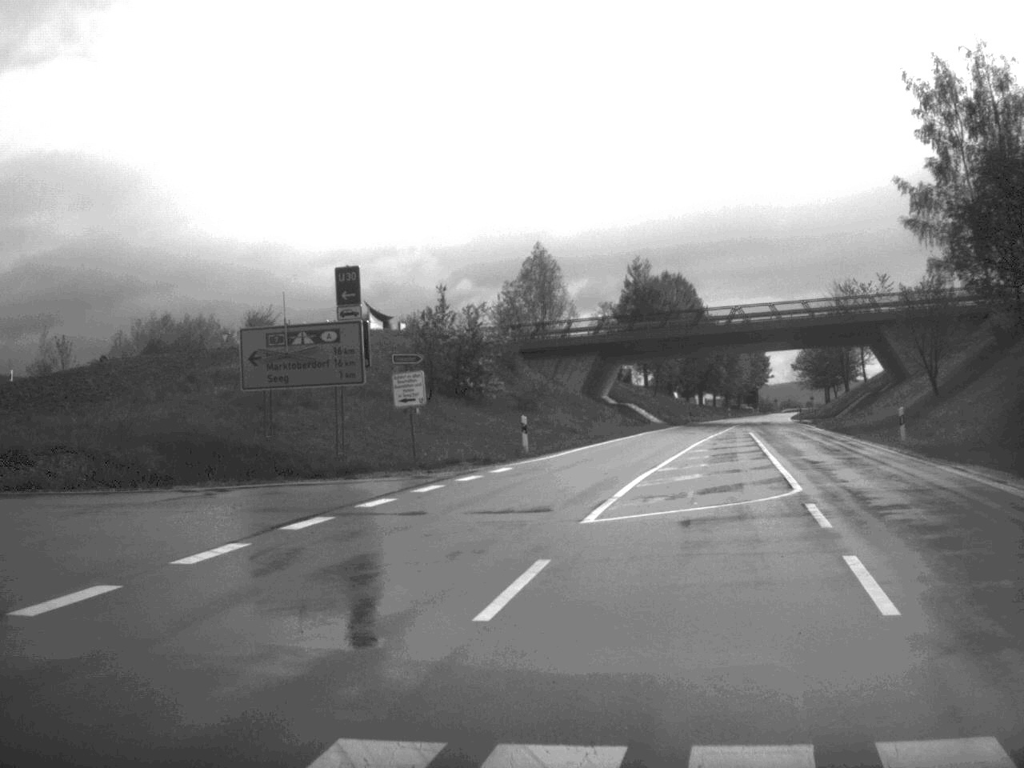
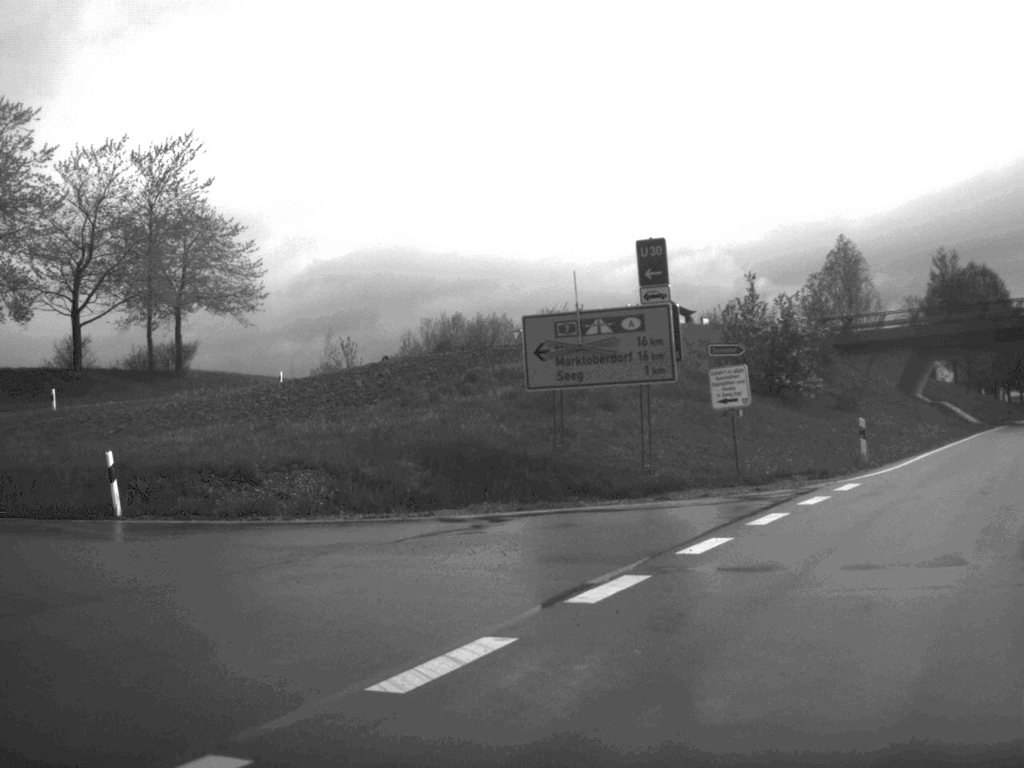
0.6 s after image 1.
(-0.6, +5.2) m; -14°
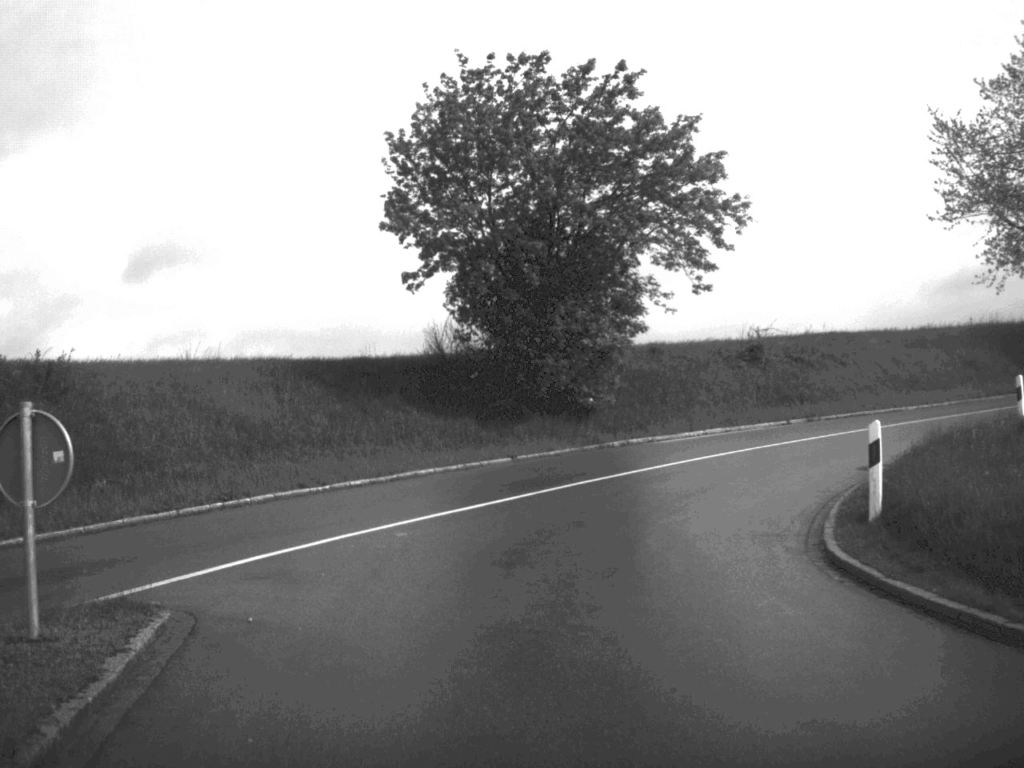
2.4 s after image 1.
(-6.8, +13.2) m; -49°
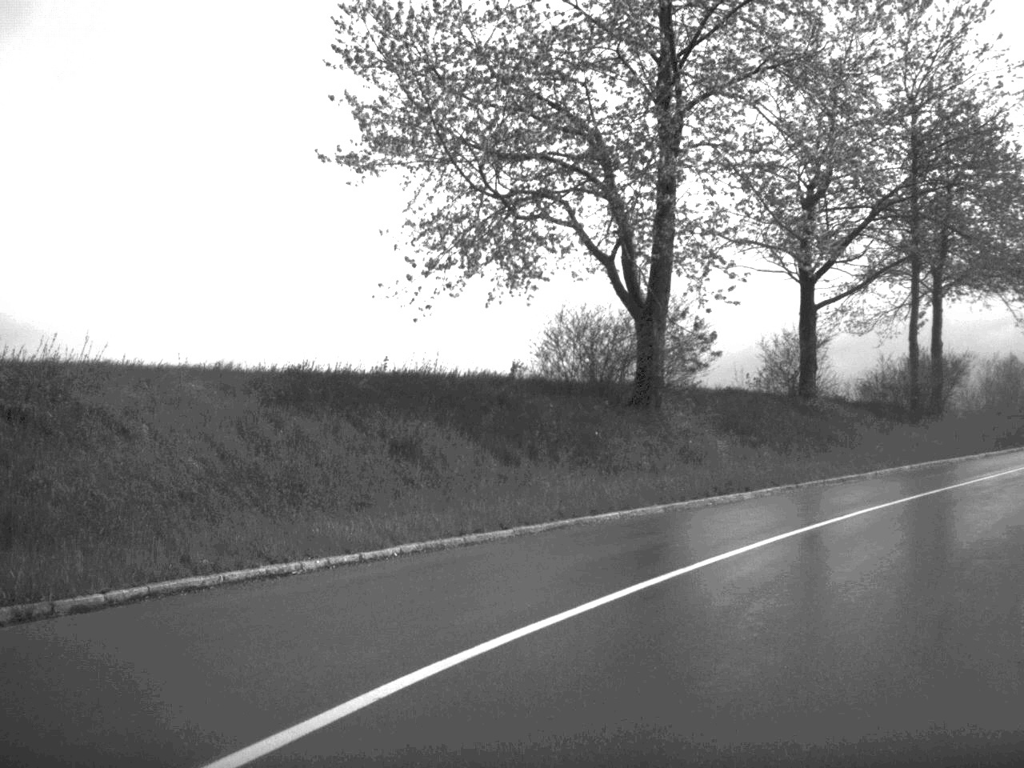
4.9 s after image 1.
(+4.5, +21.2) m; +35°
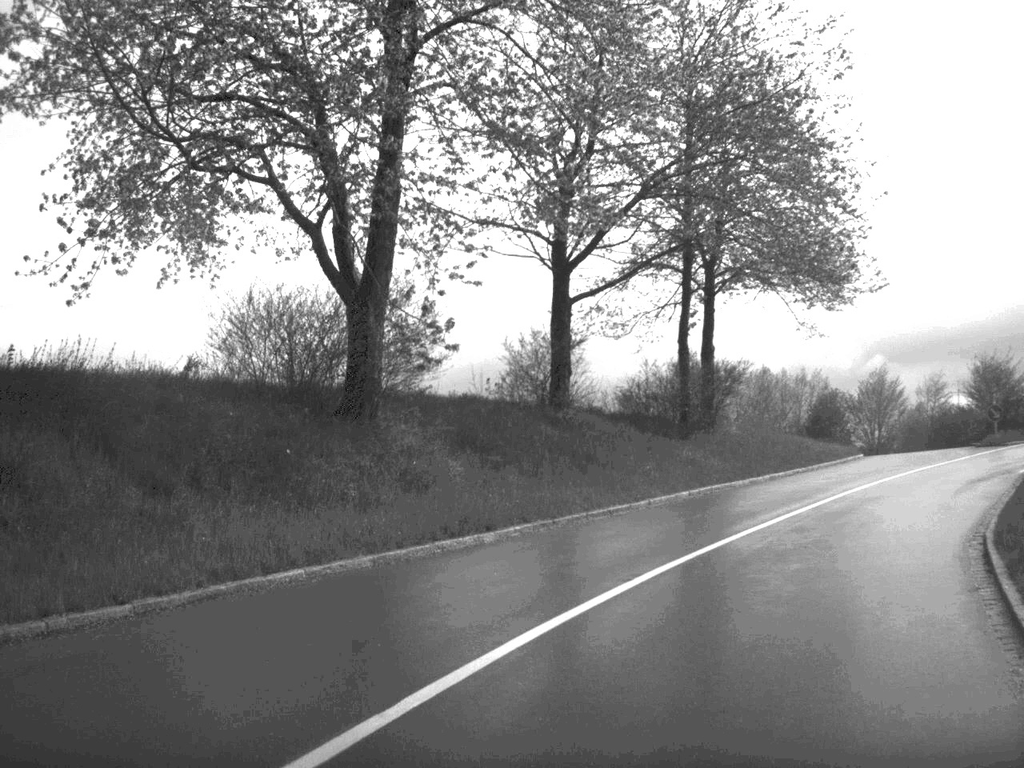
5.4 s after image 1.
(+0.6, +5.4) m; +12°
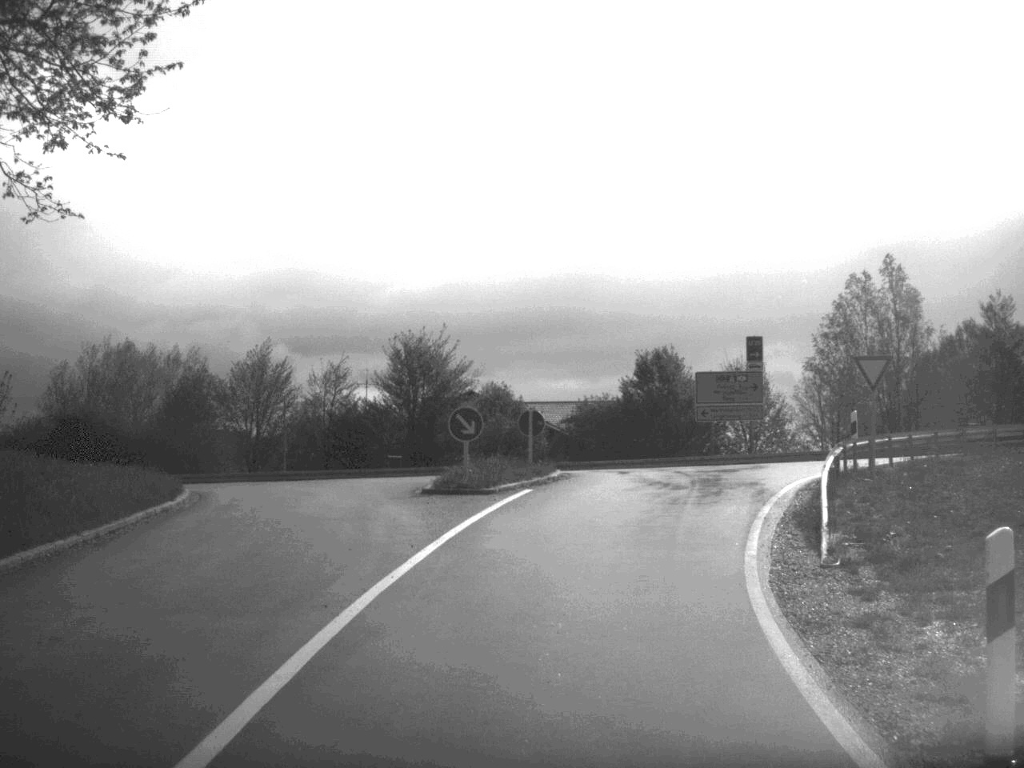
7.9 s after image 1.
(+6.5, +22.6) m; +26°
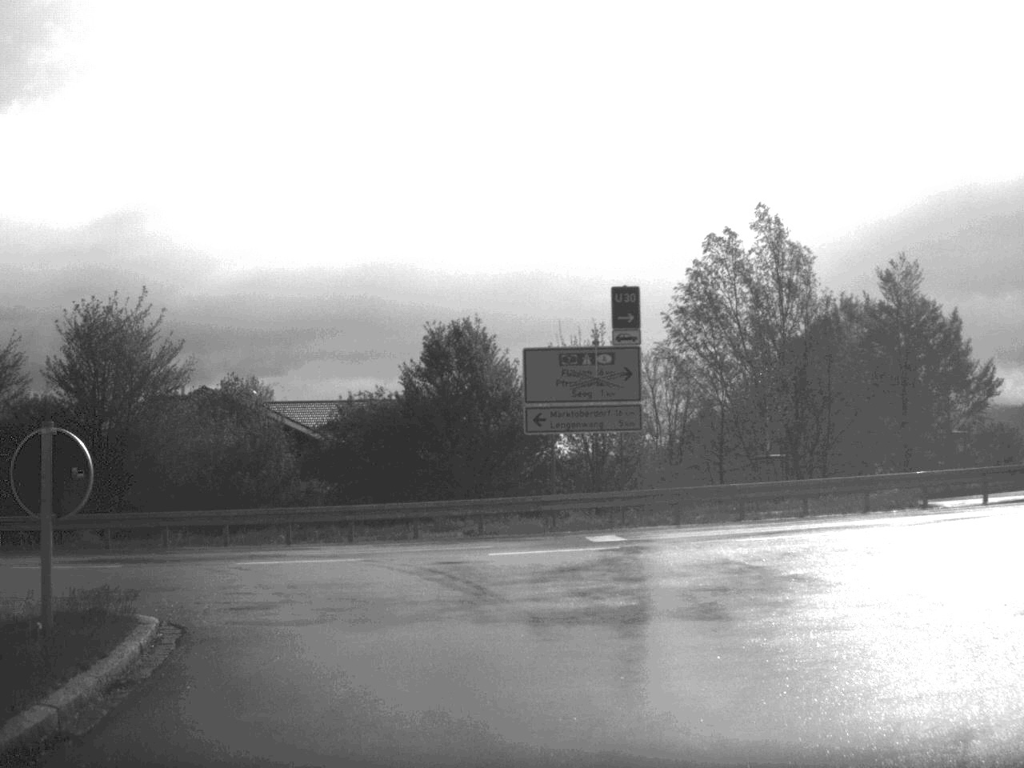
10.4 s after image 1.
(+1.6, +19.7) m; +9°
